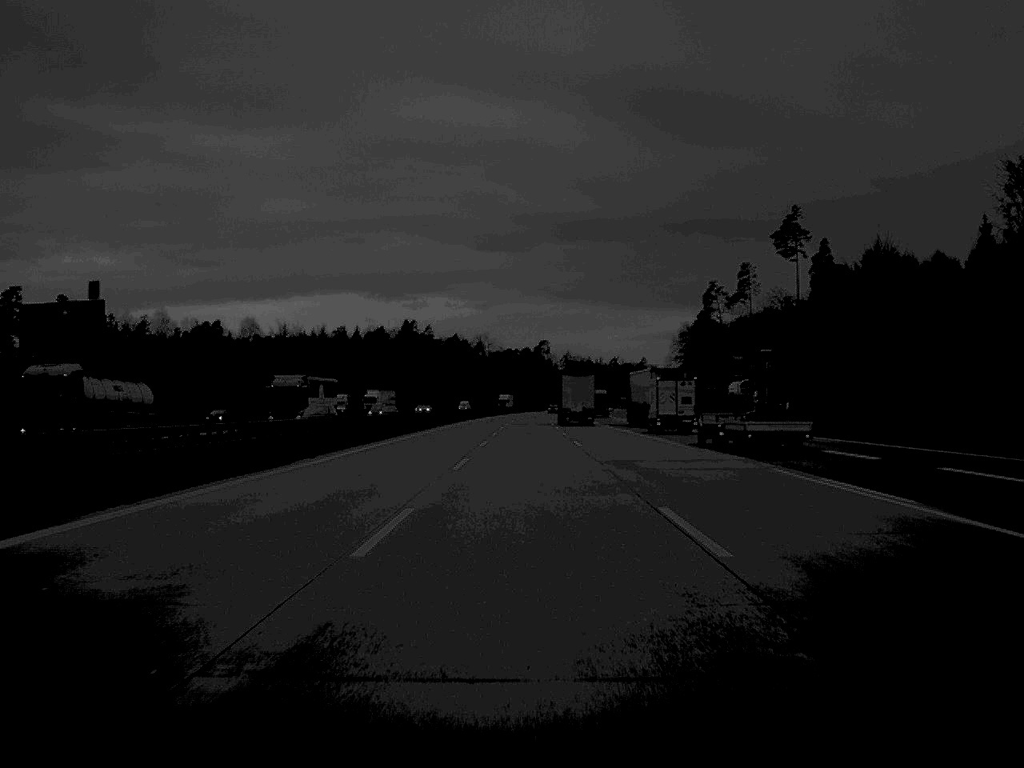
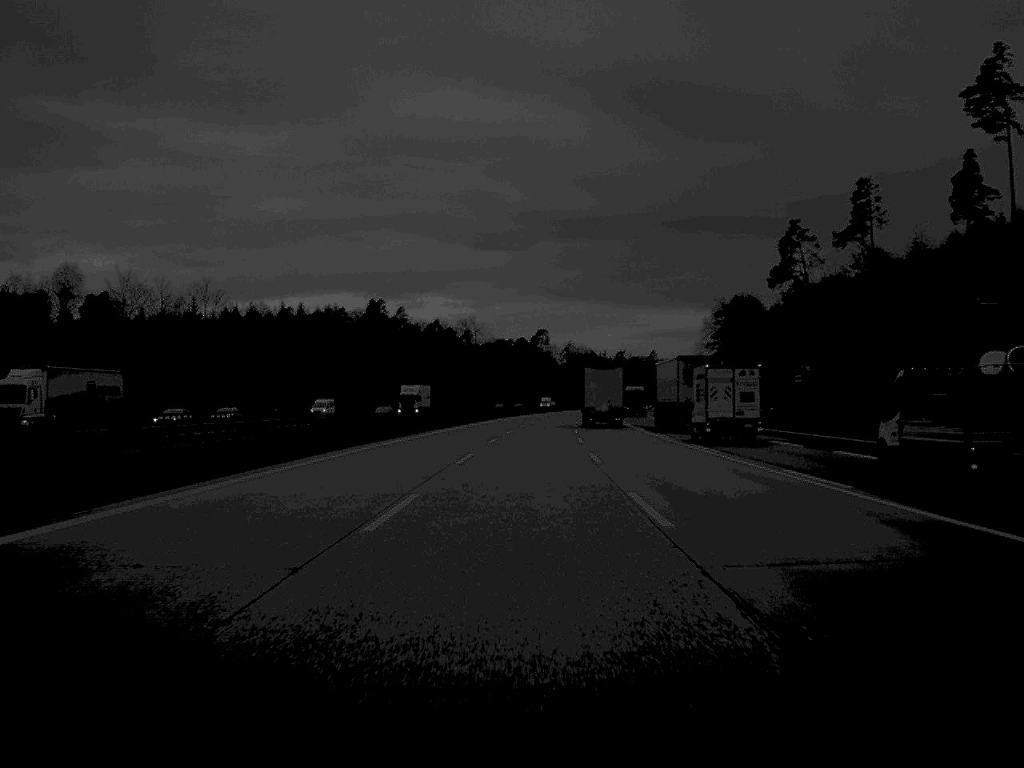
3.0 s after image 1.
(+0.3, +86.1) m; 0°
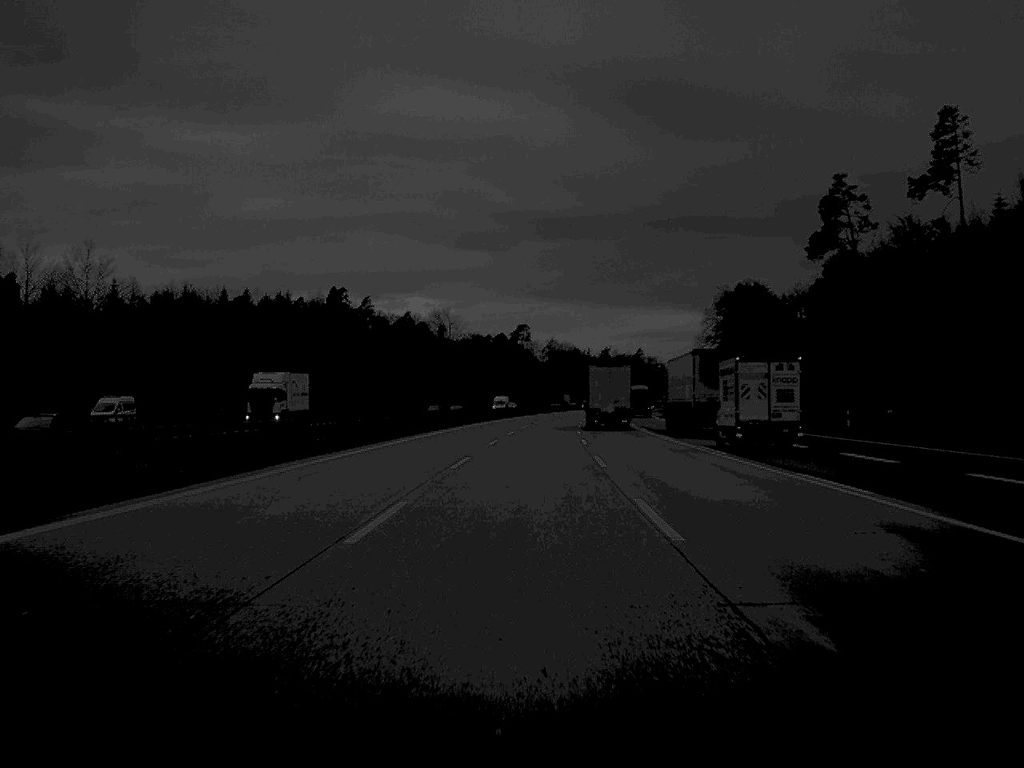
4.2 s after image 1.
(+0.3, +37.0) m; +1°
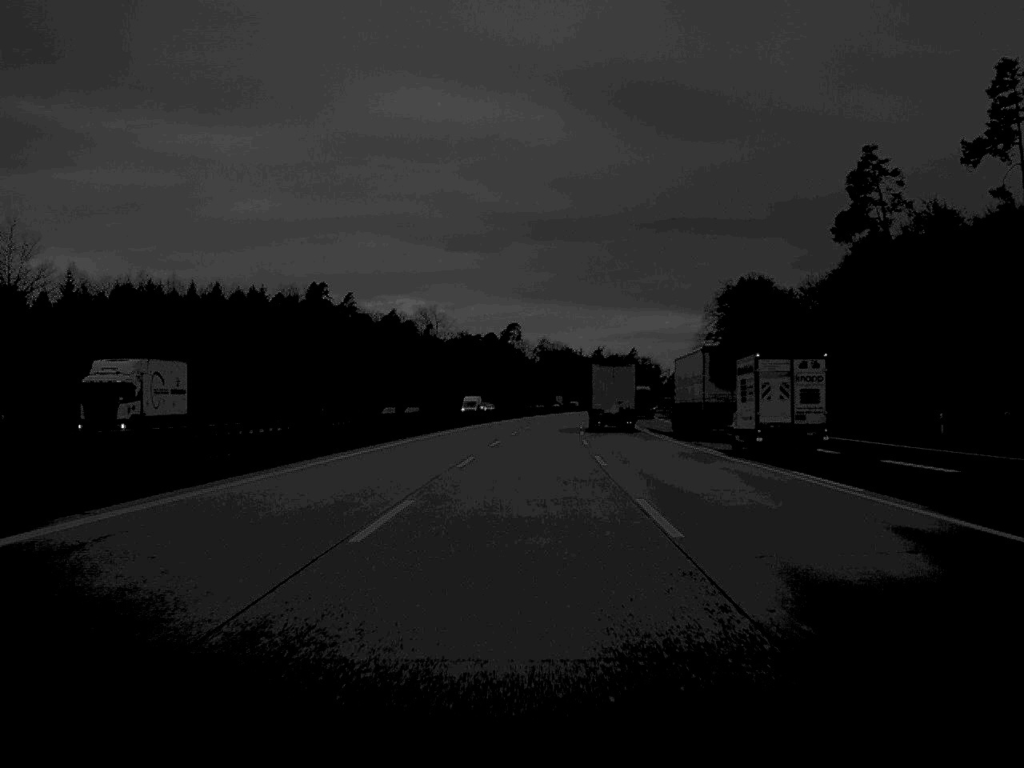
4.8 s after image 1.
(+0.1, +16.9) m; 0°
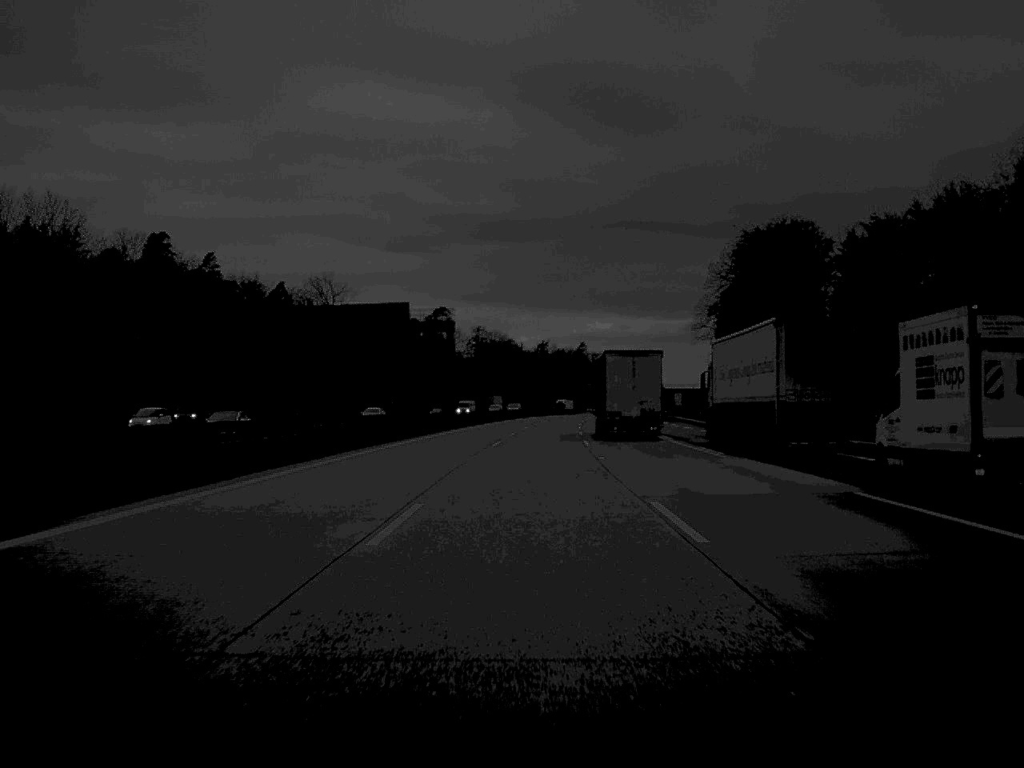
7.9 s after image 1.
(+1.9, +89.4) m; +3°
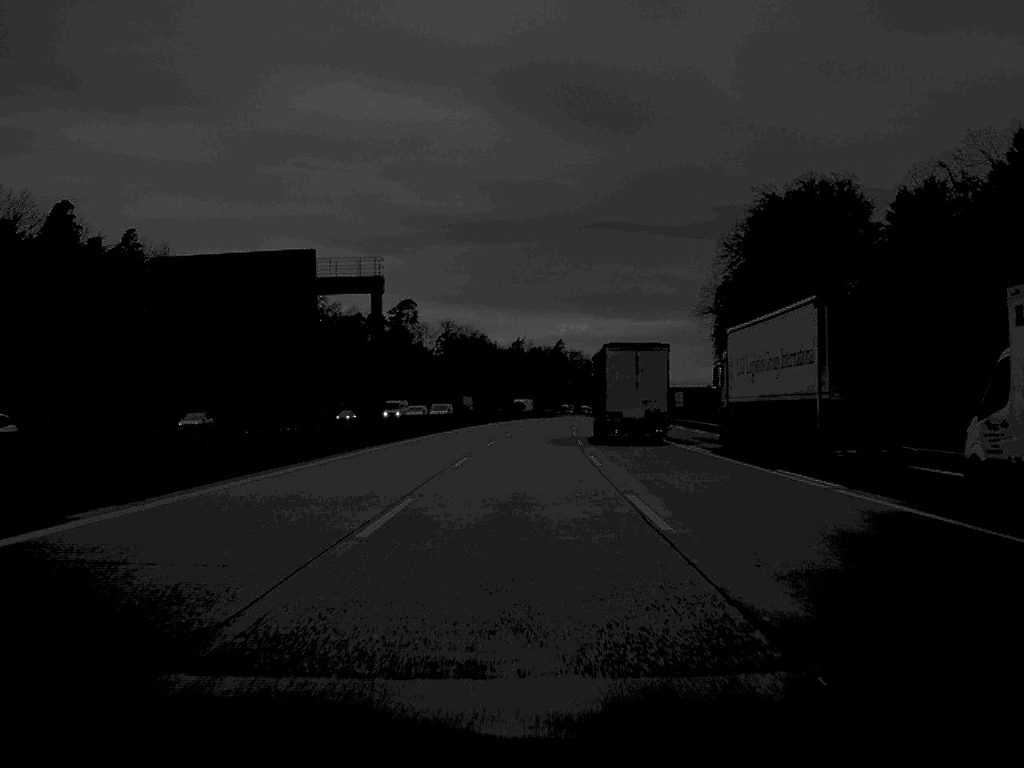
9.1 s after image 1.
(+0.4, +34.7) m; +1°
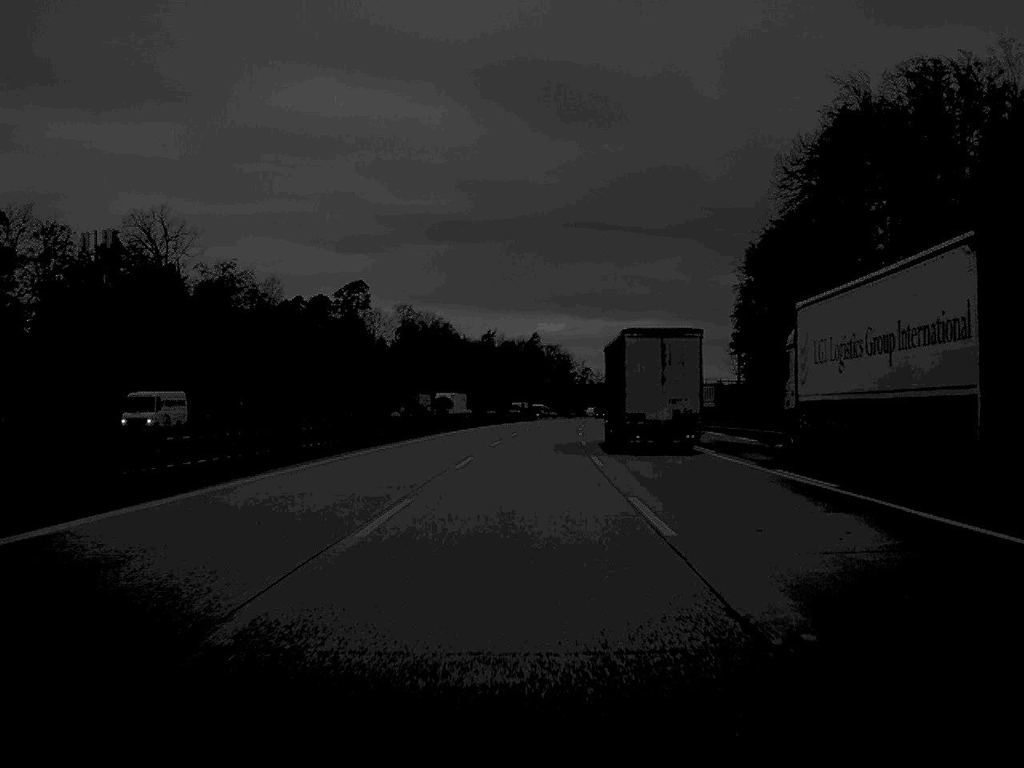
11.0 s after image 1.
(+0.6, +54.0) m; +1°
